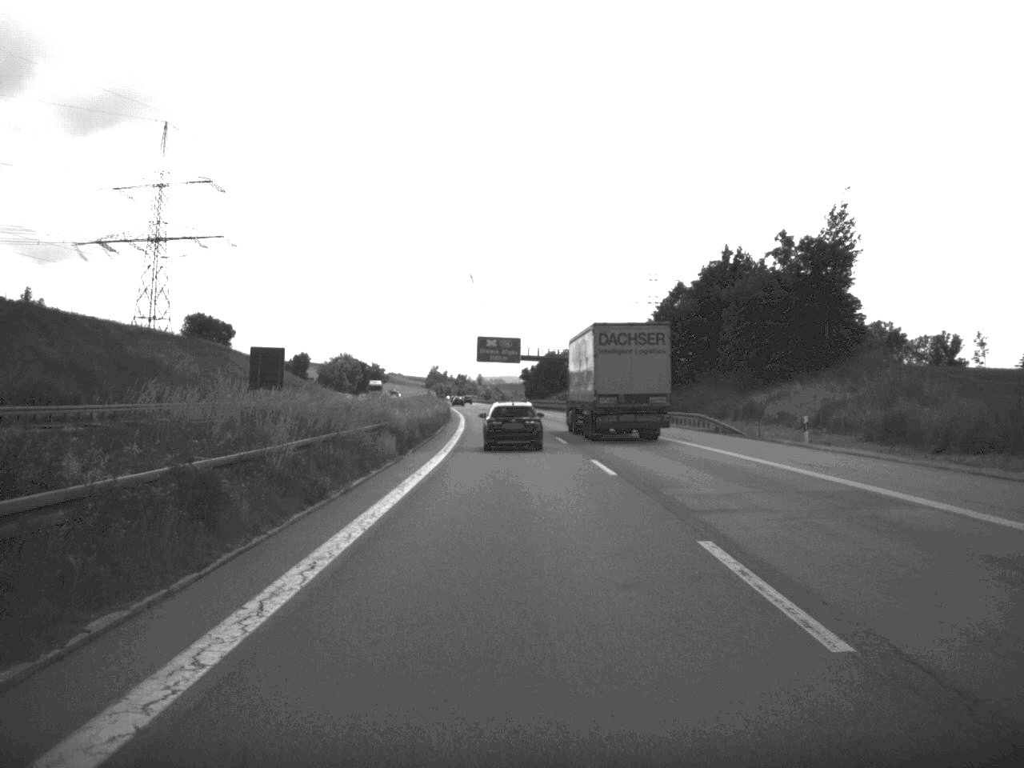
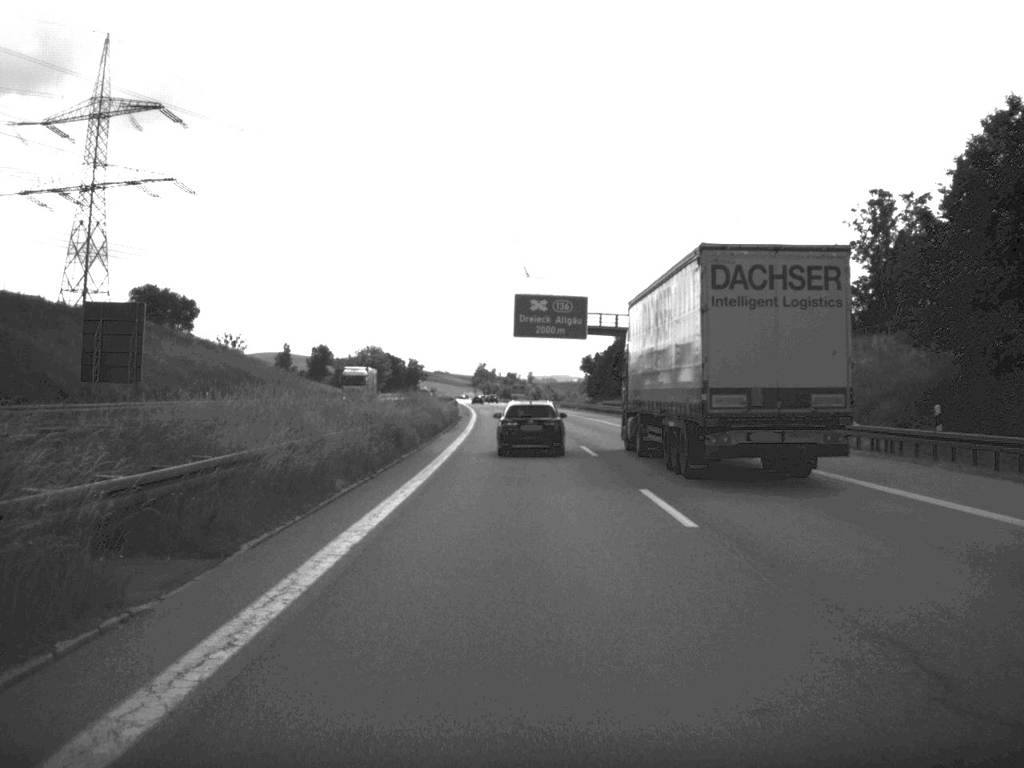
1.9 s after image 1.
(-1.4, +63.3) m; -2°
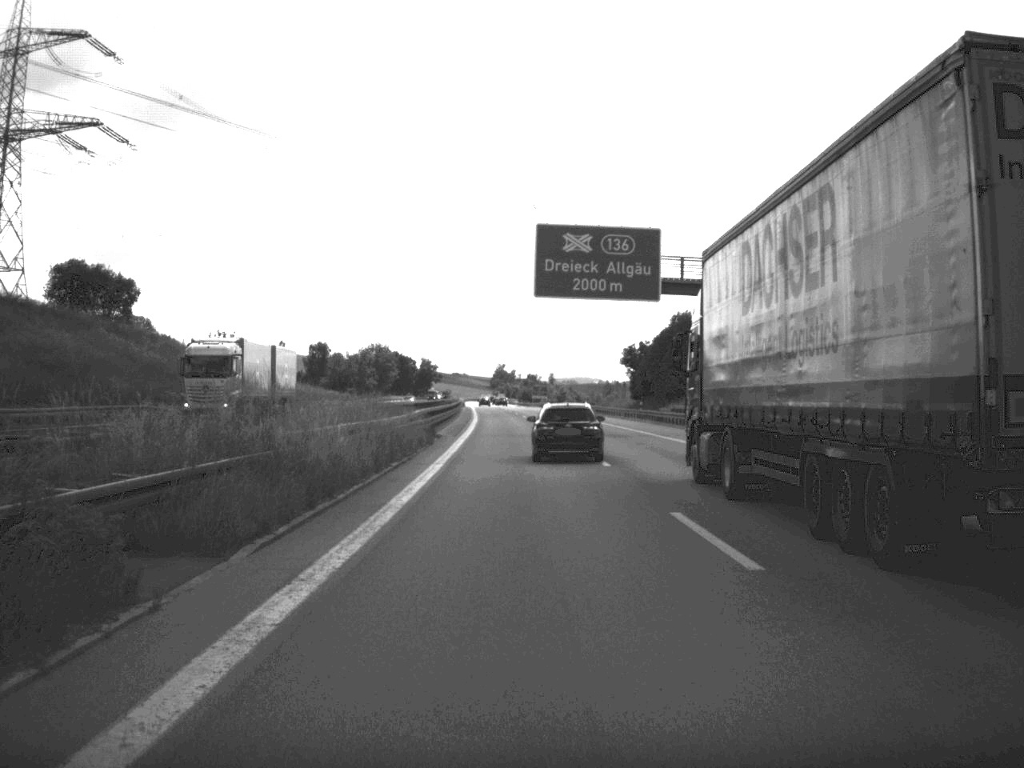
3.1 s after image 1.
(-0.4, +39.0) m; -1°
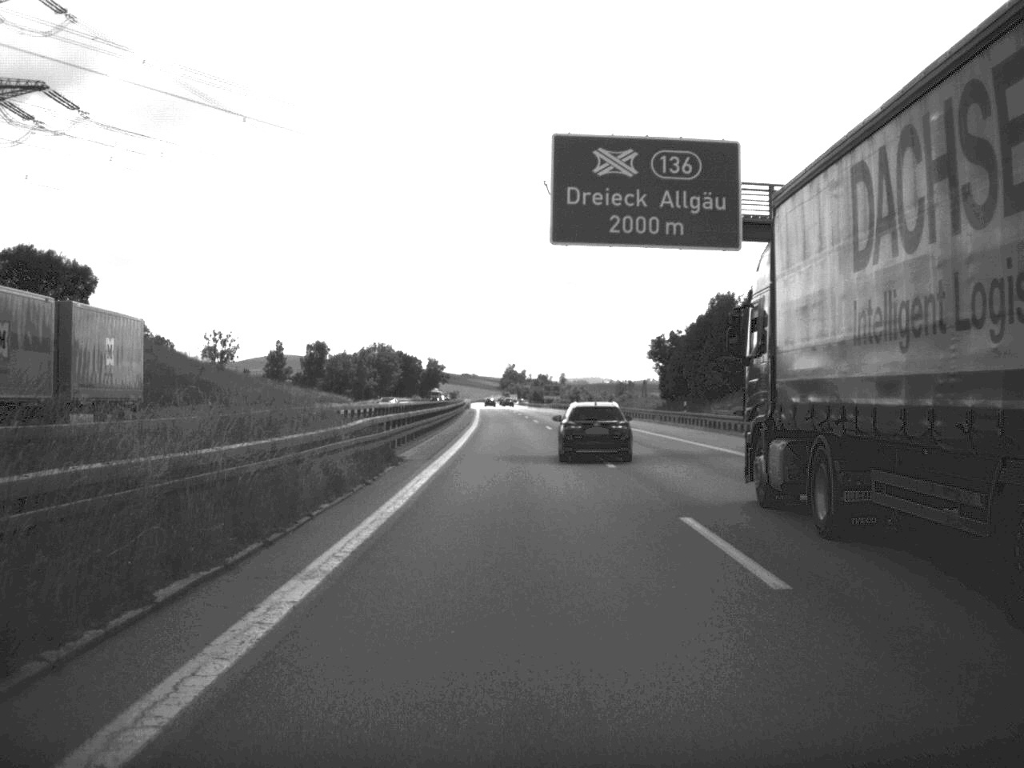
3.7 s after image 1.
(-0.1, +18.8) m; -1°
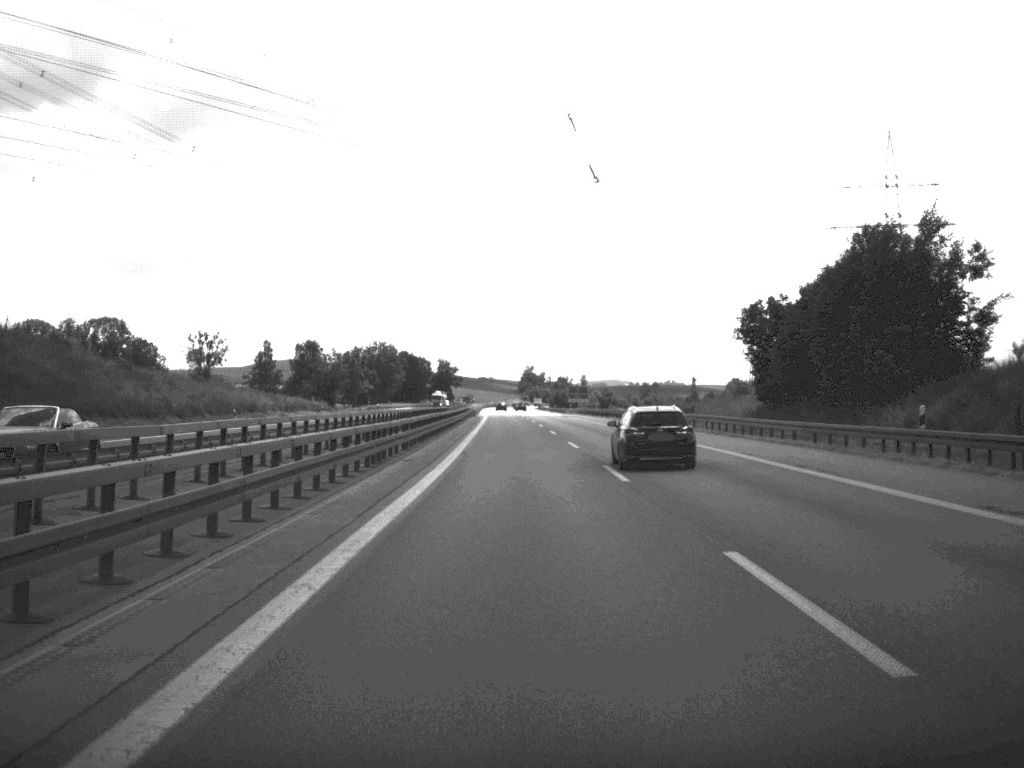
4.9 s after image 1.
(-0.3, +38.7) m; -1°
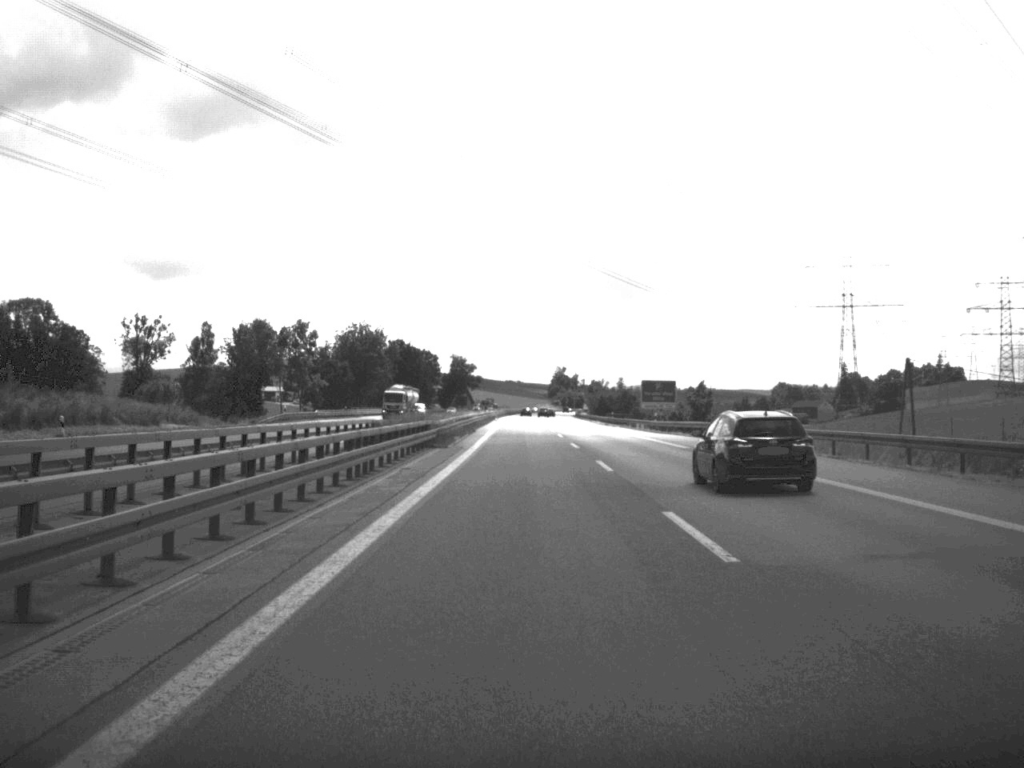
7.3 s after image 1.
(-1.2, +83.0) m; -2°
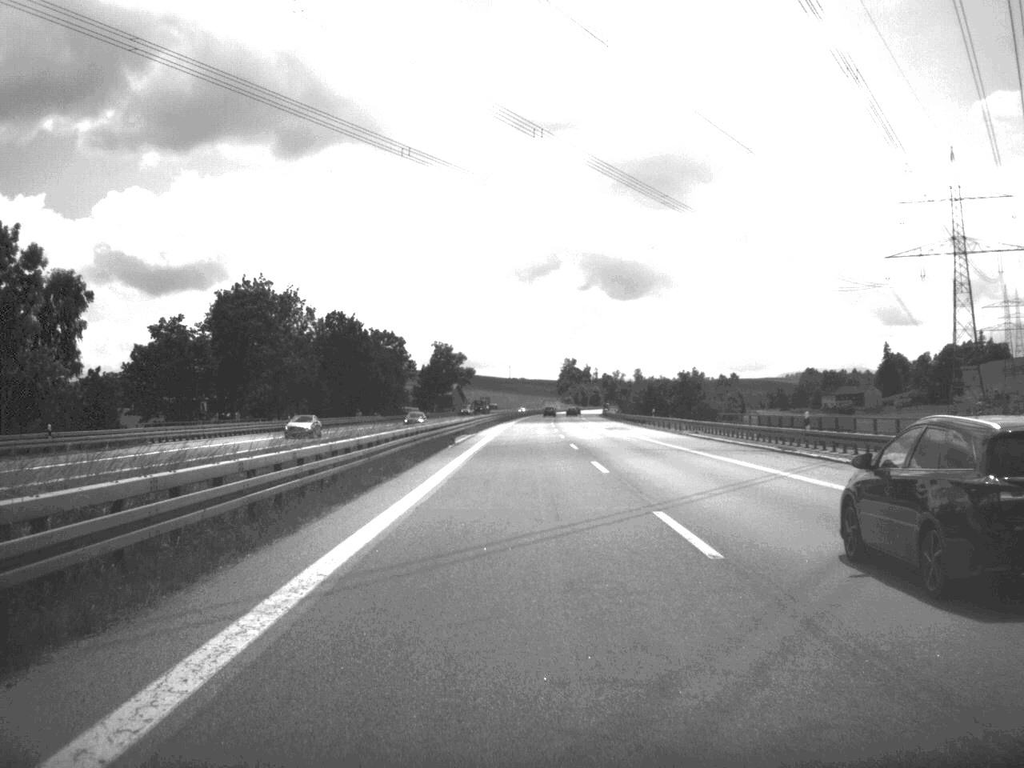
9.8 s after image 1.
(-0.3, +88.3) m; 0°
